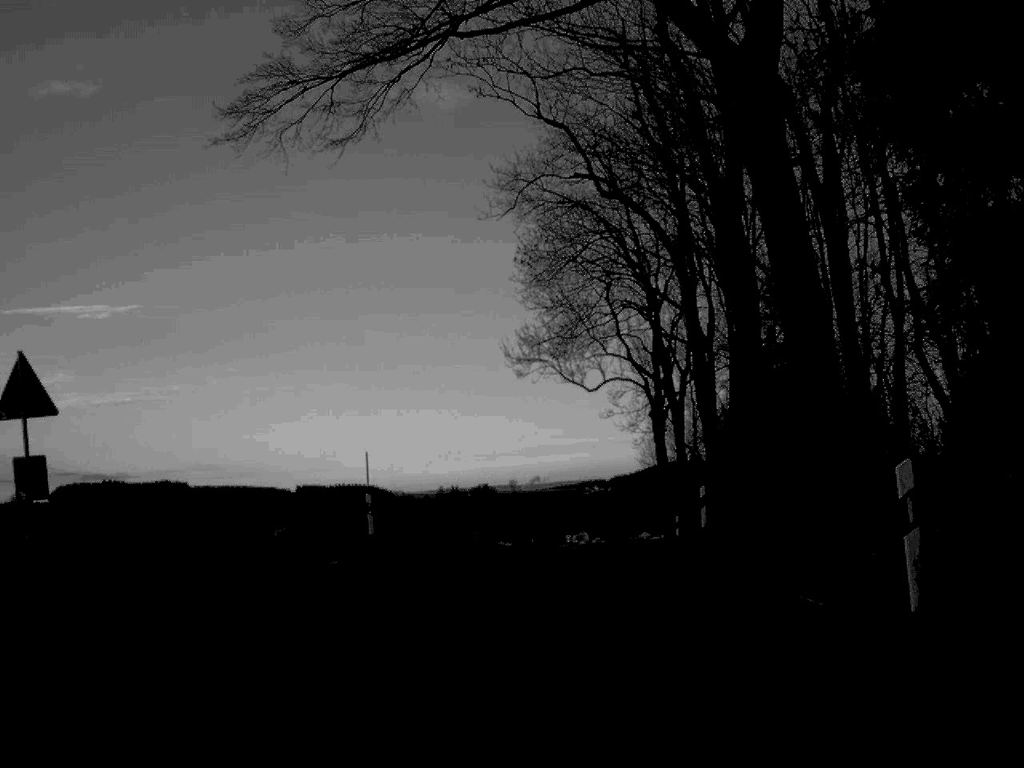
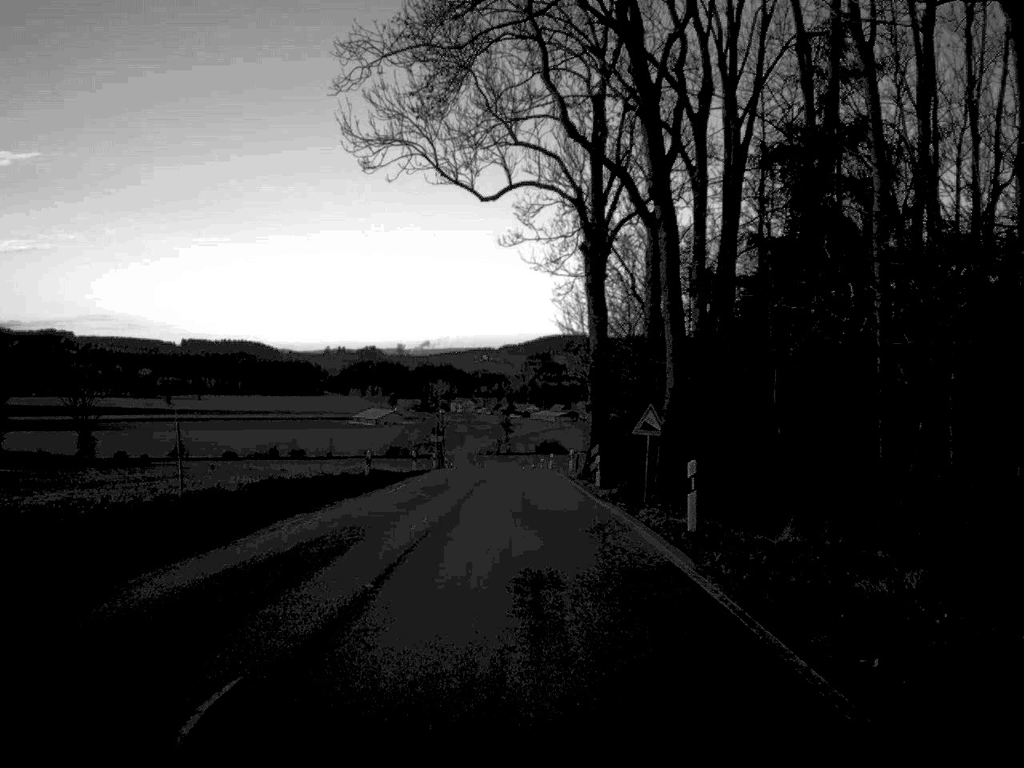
(+1.4, +30.1) m; +5°
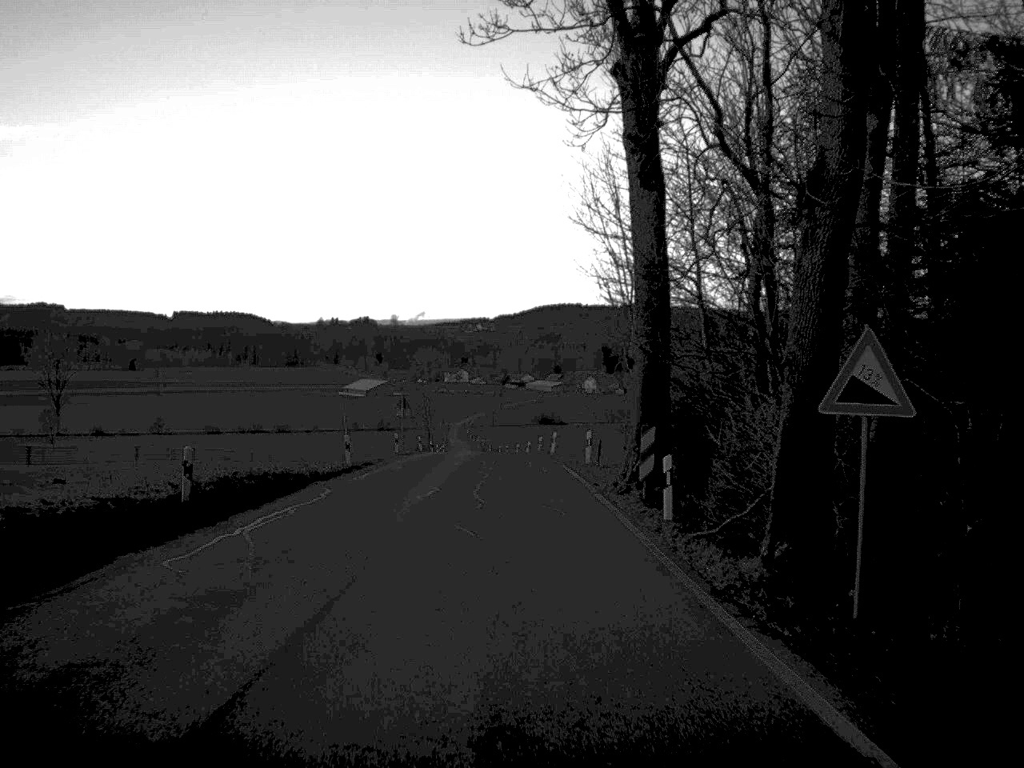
(+0.1, +20.5) m; 0°
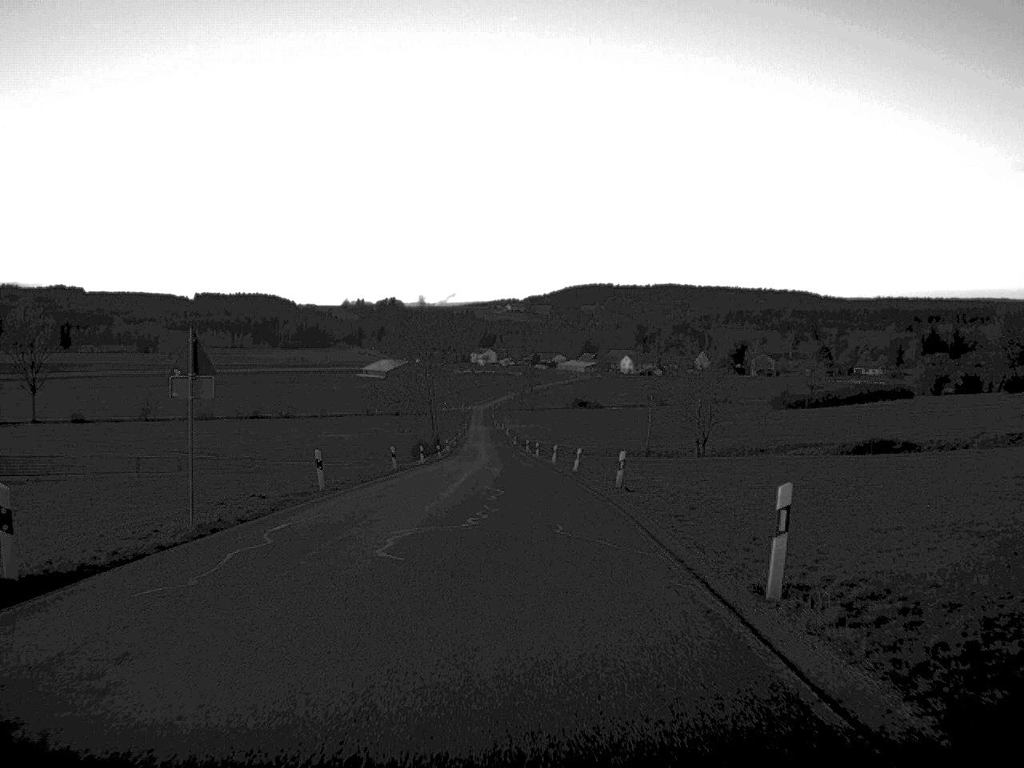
(-0.7, +47.0) m; -1°
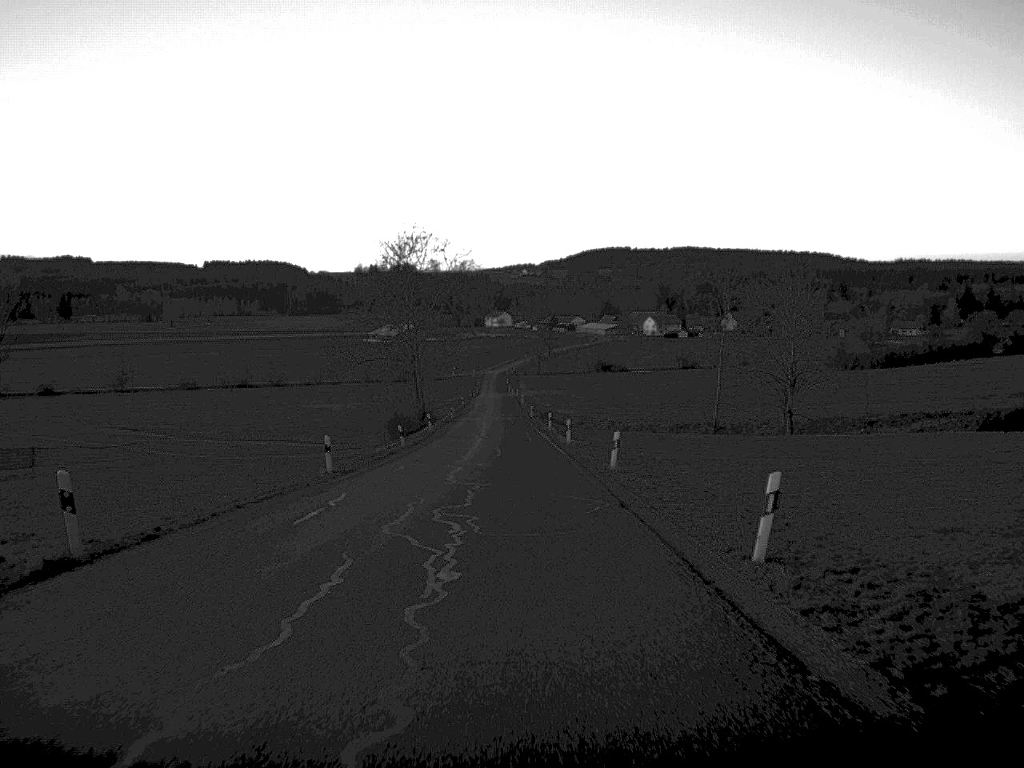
(-0.3, +38.6) m; -1°
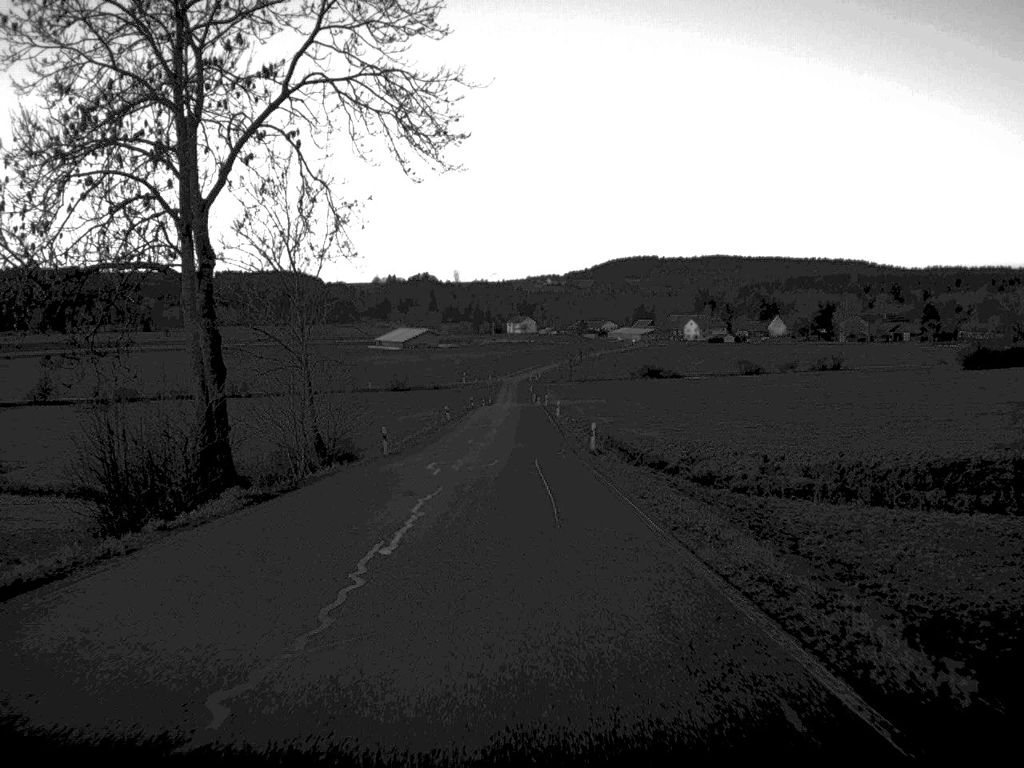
(-1.0, +72.6) m; -1°
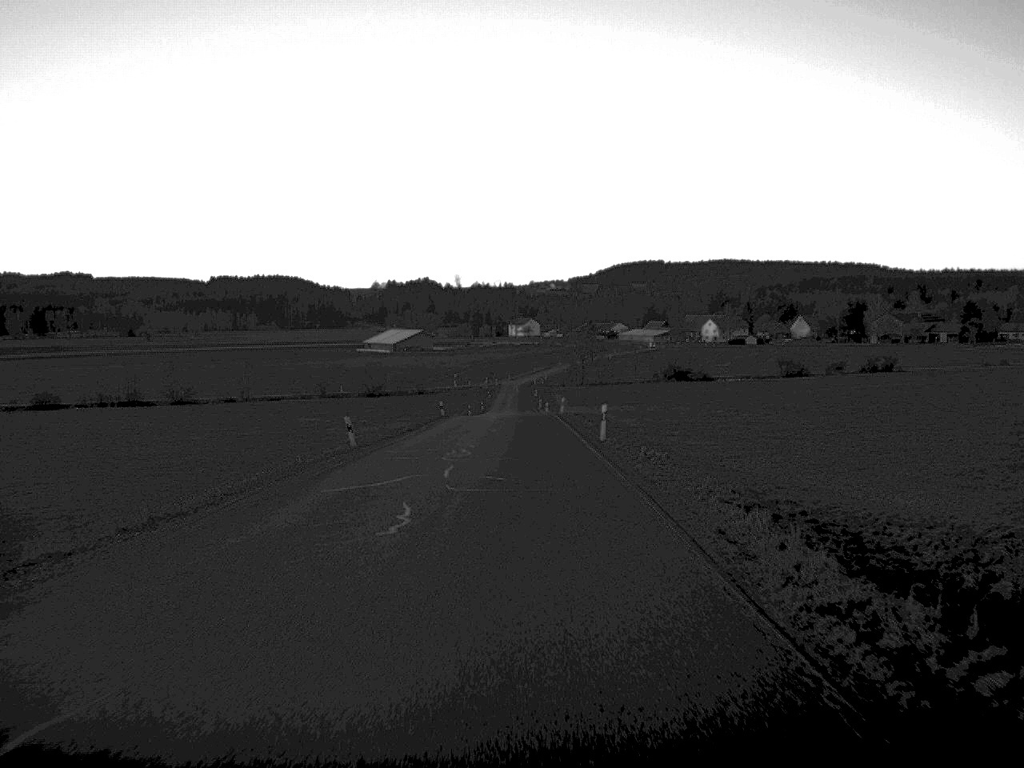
(-0.1, +48.1) m; 0°
